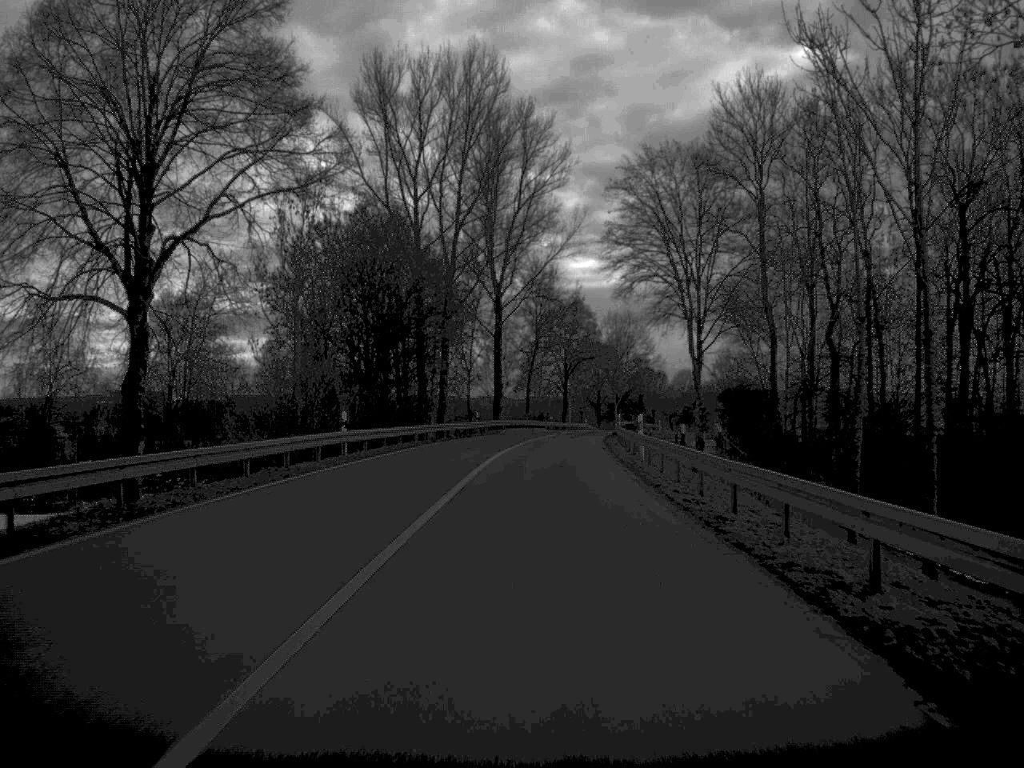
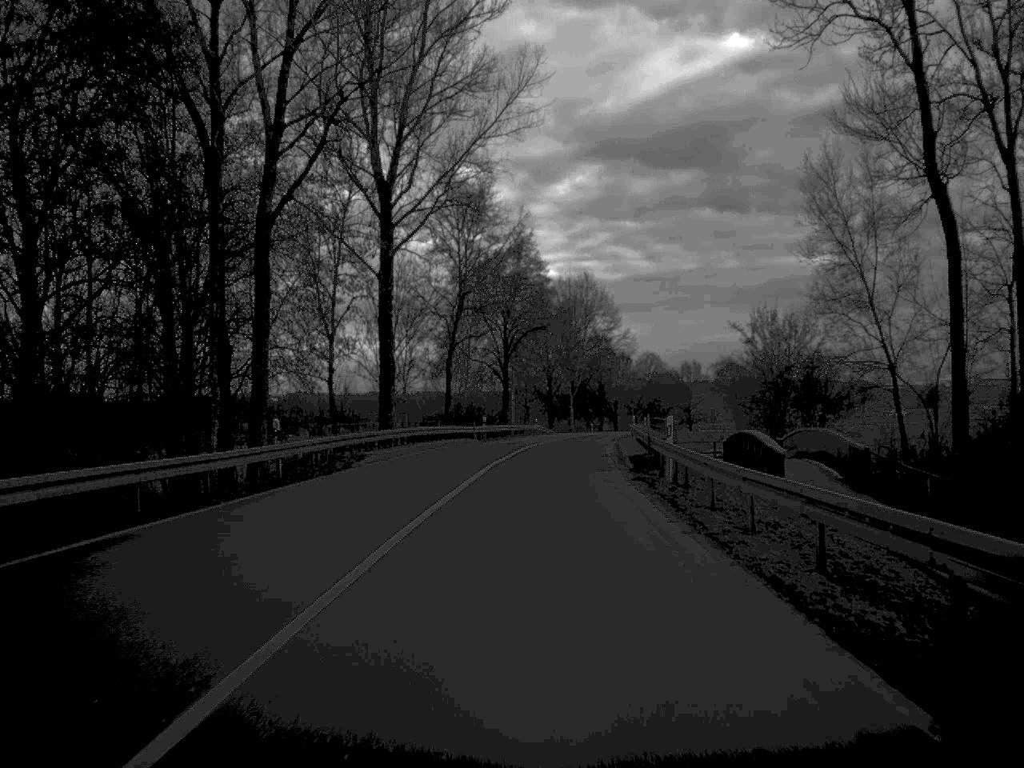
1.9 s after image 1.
(+1.2, +50.6) m; +3°
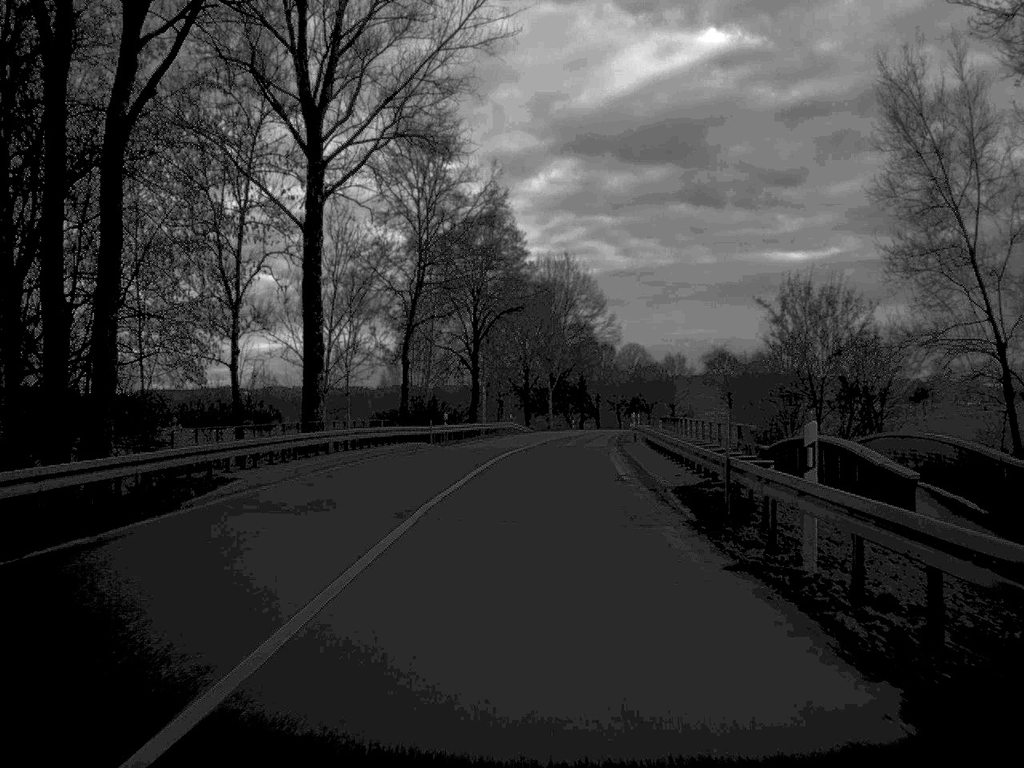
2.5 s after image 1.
(+0.1, +15.7) m; +1°
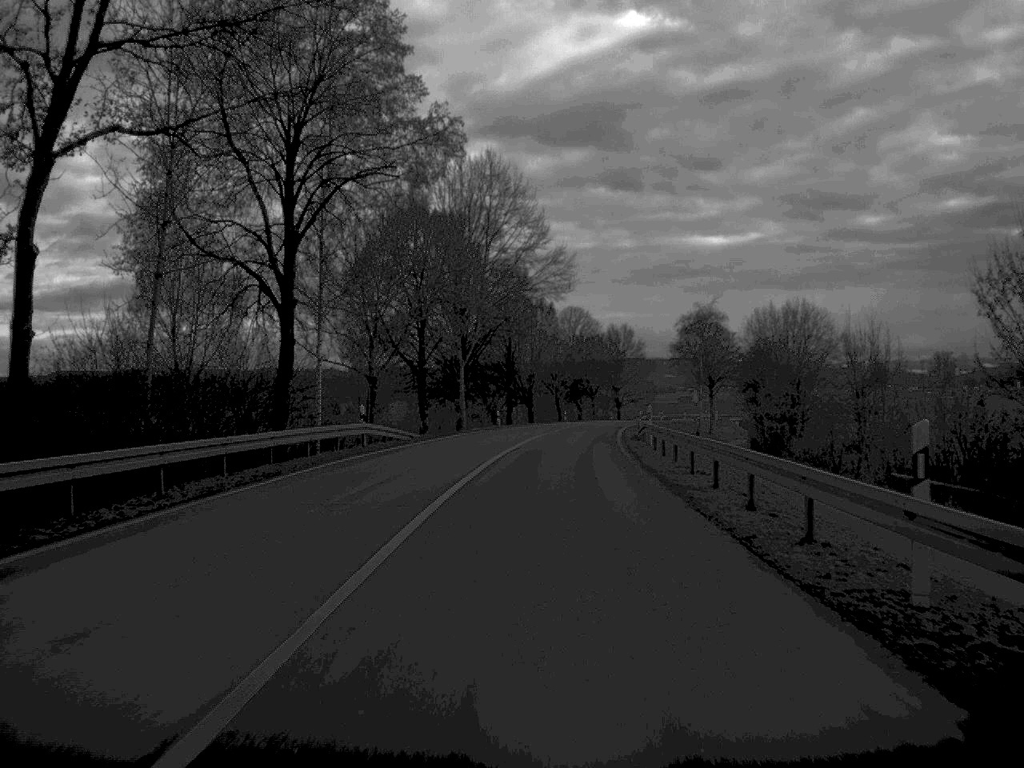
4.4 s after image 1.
(+1.4, +50.7) m; +3°
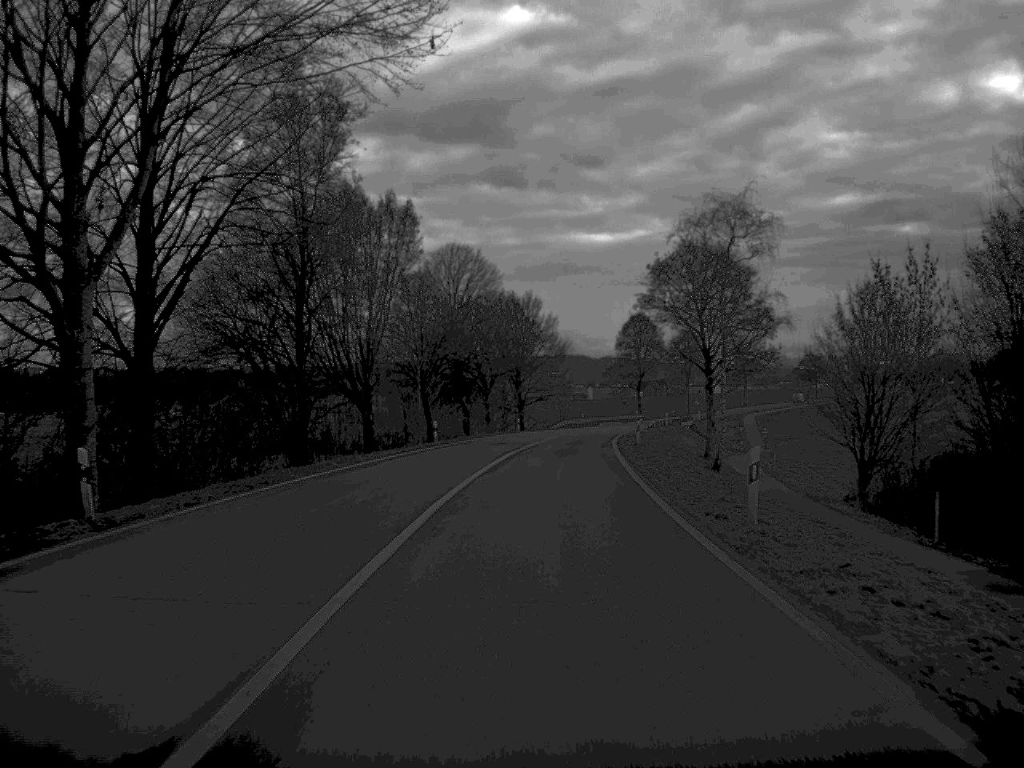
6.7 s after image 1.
(+2.7, +63.3) m; +5°
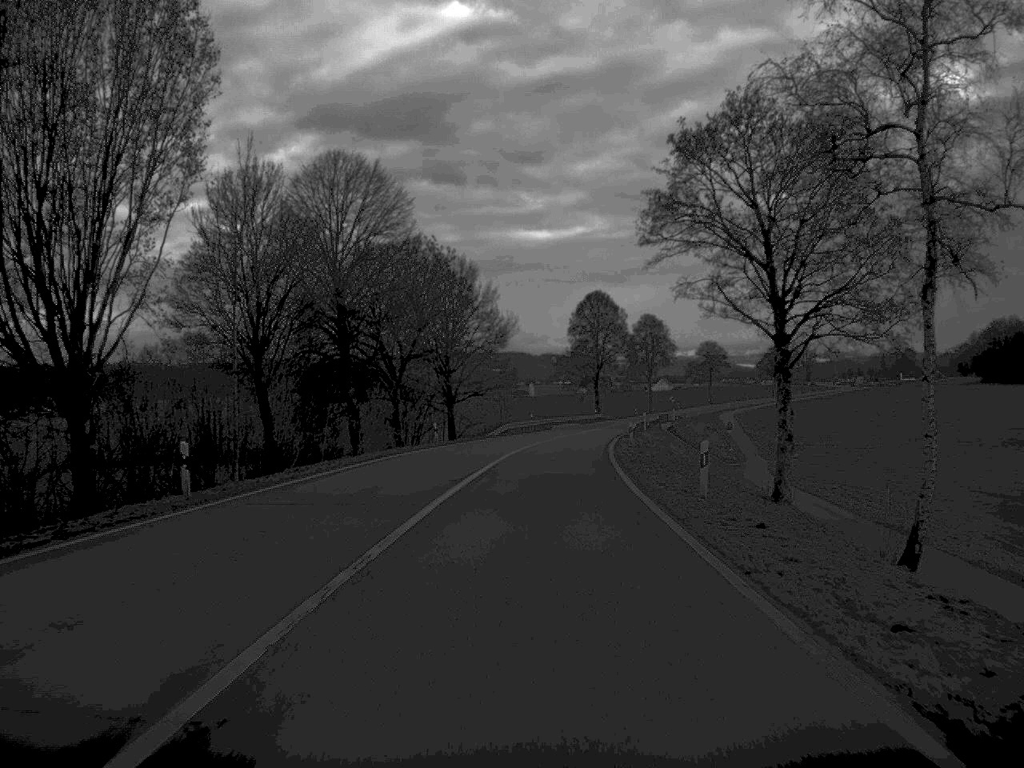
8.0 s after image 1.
(+0.8, +35.0) m; +3°
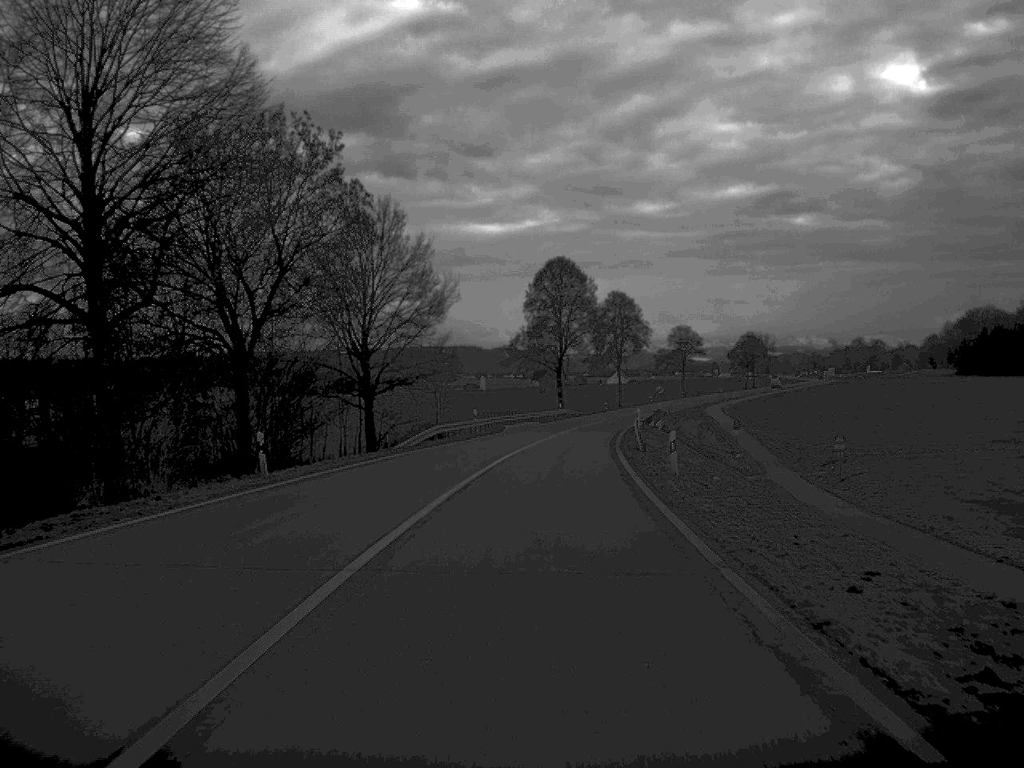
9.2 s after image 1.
(+0.6, +31.3) m; +2°
